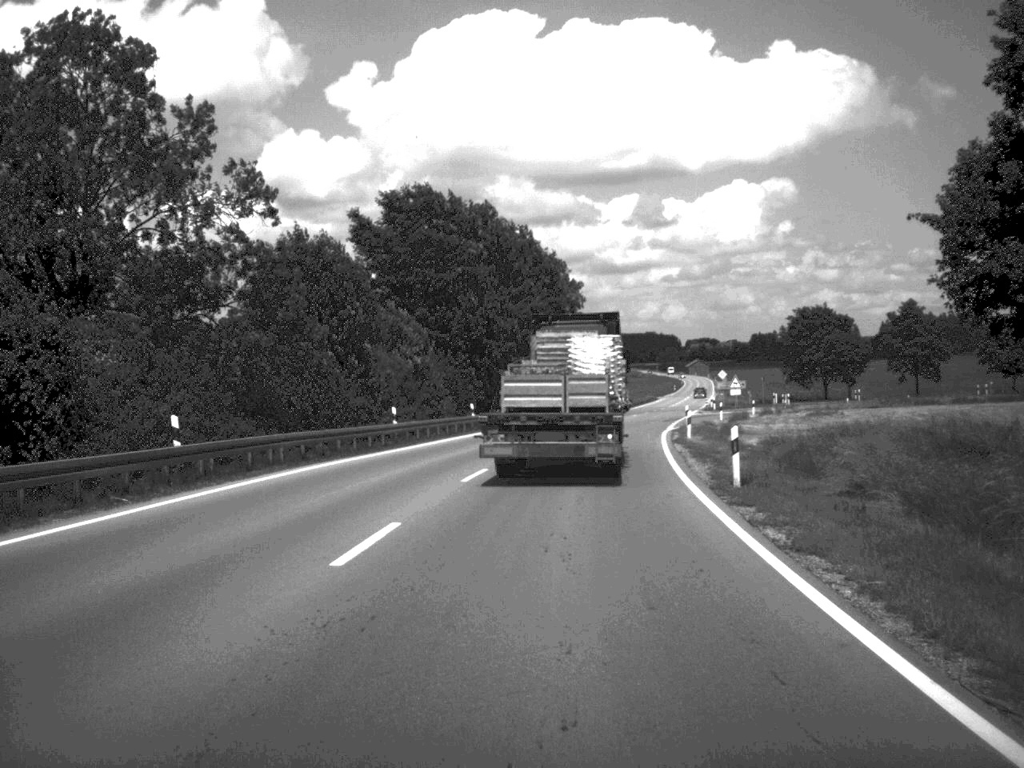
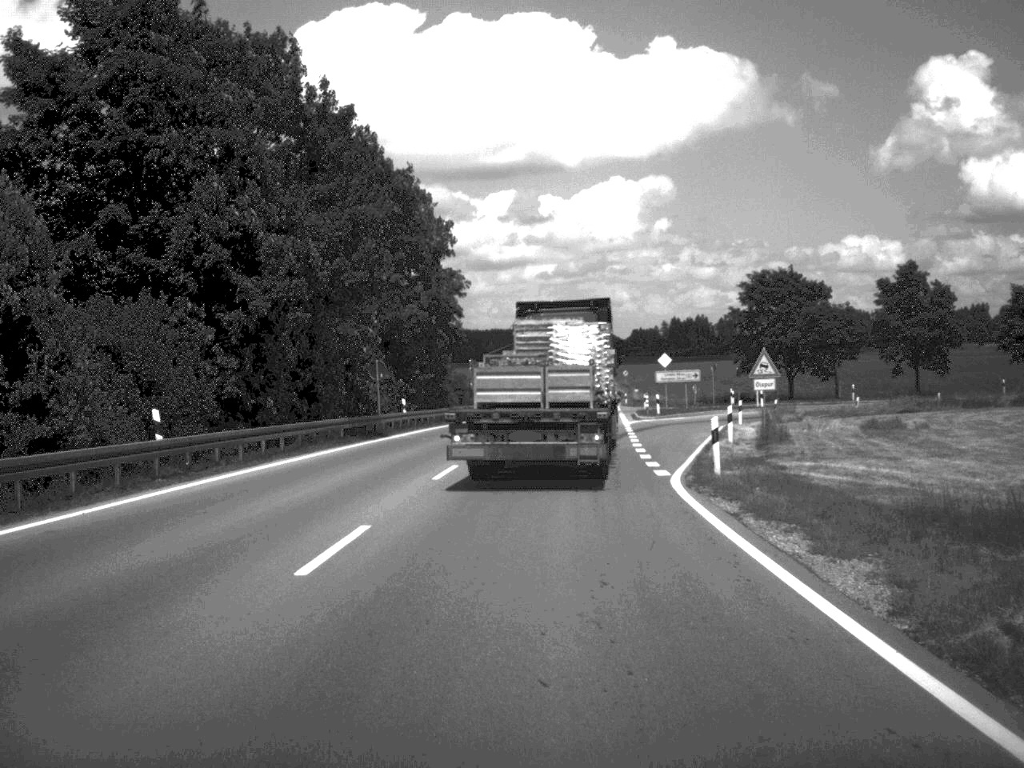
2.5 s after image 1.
(+1.7, +36.3) m; +5°
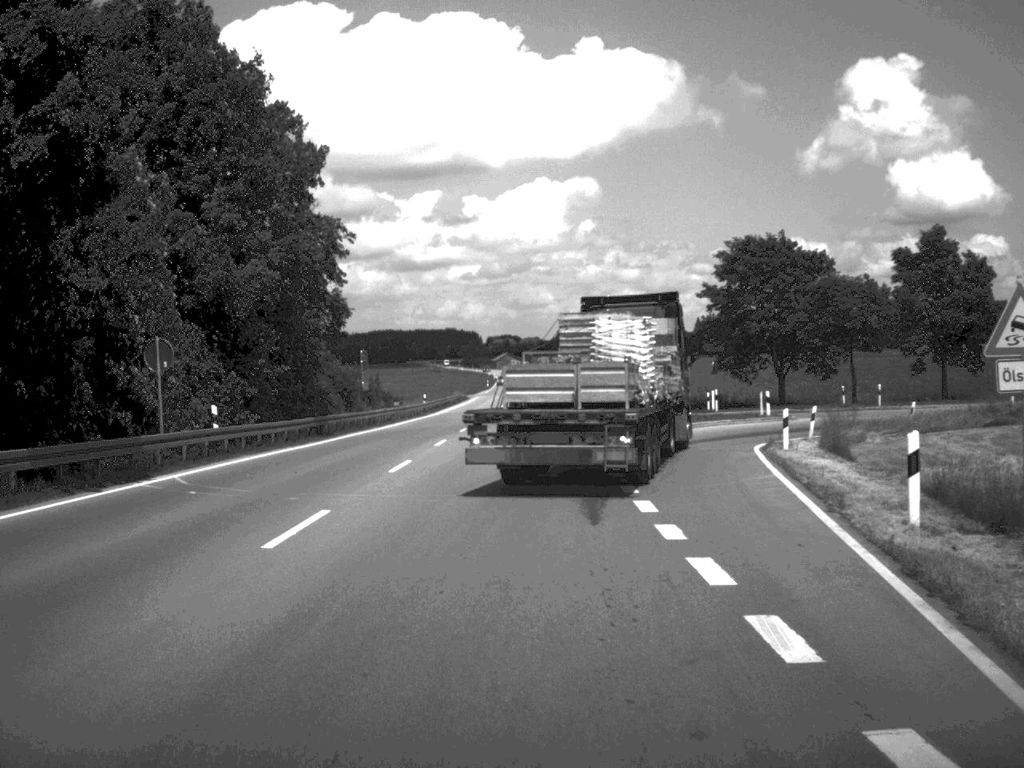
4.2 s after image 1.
(+0.6, +21.6) m; +3°
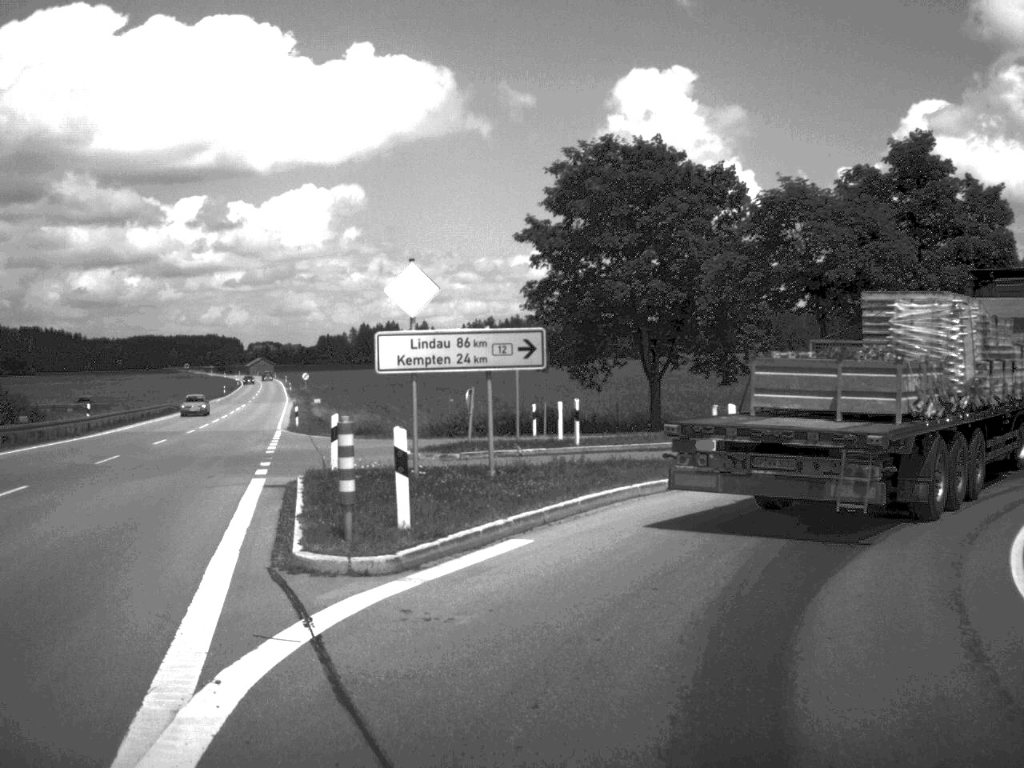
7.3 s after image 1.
(+1.9, +29.9) m; +11°
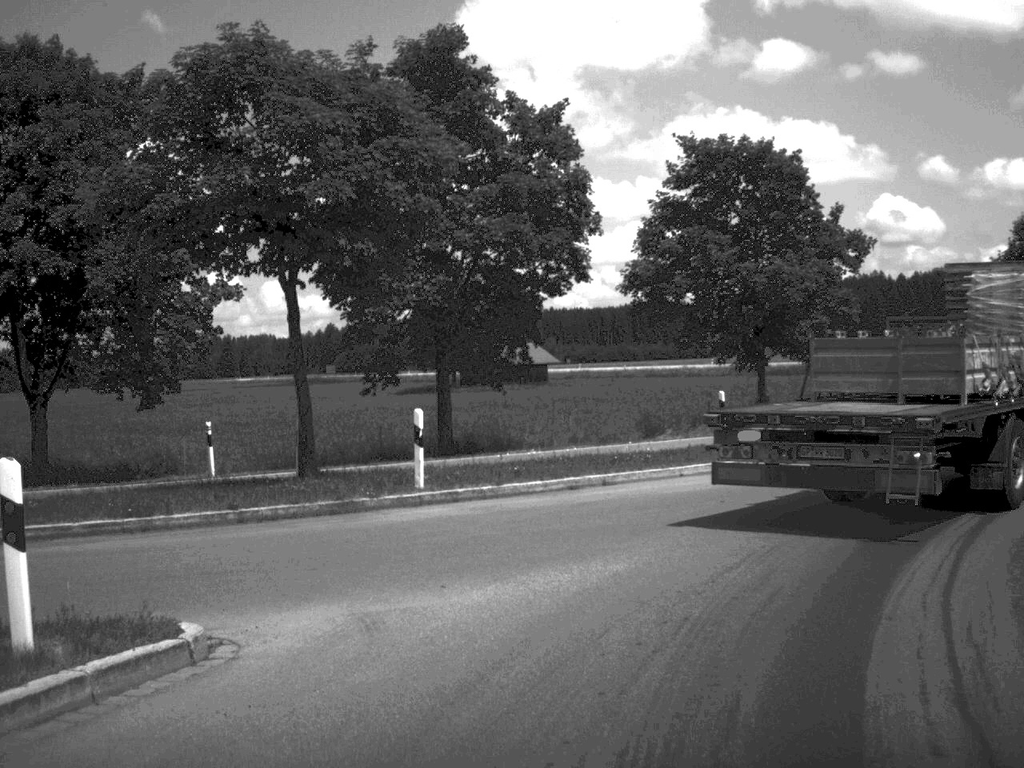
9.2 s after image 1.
(+2.7, +14.6) m; +24°
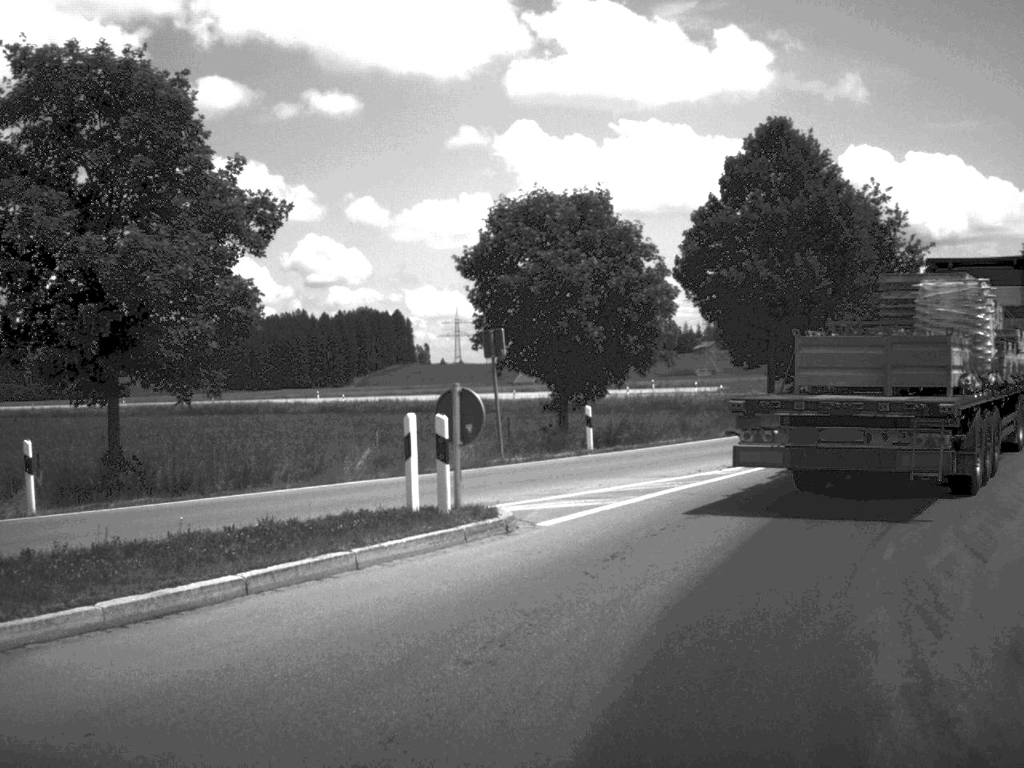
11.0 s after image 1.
(+2.8, +12.1) m; +26°
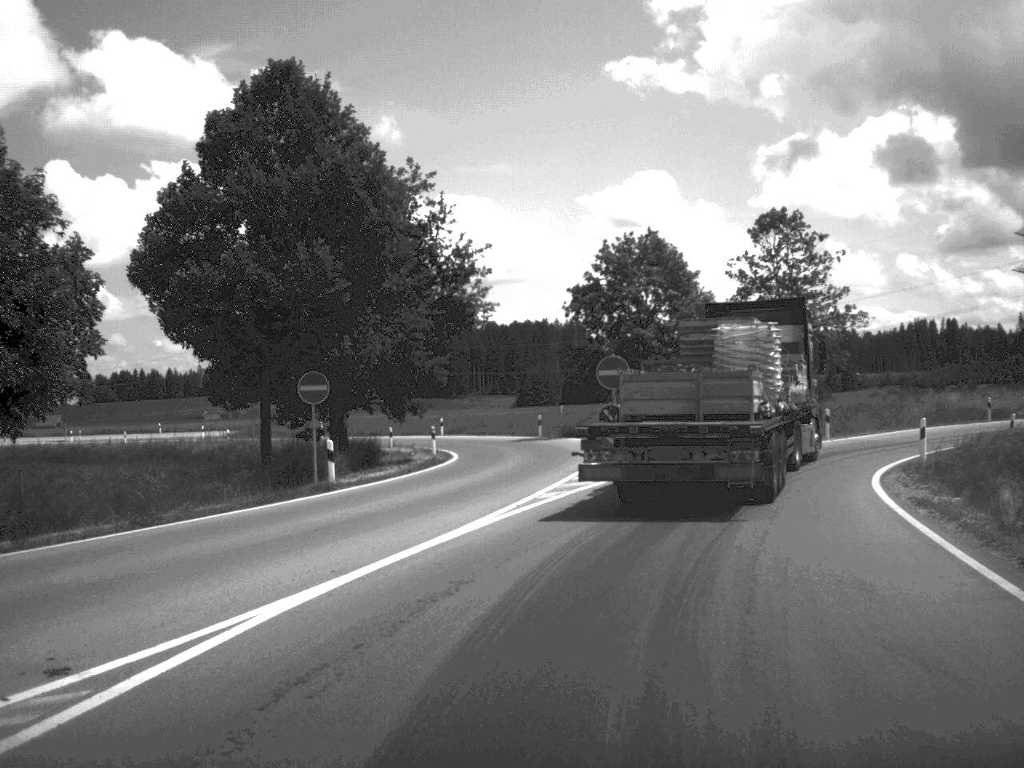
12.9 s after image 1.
(+2.7, +12.9) m; +21°
